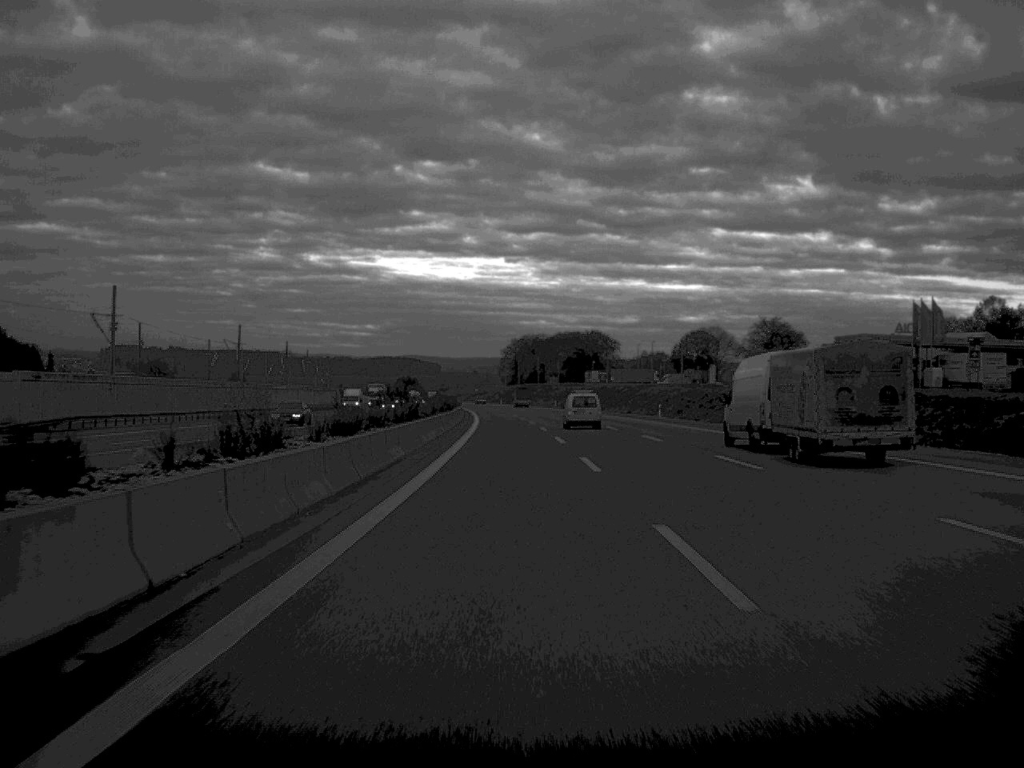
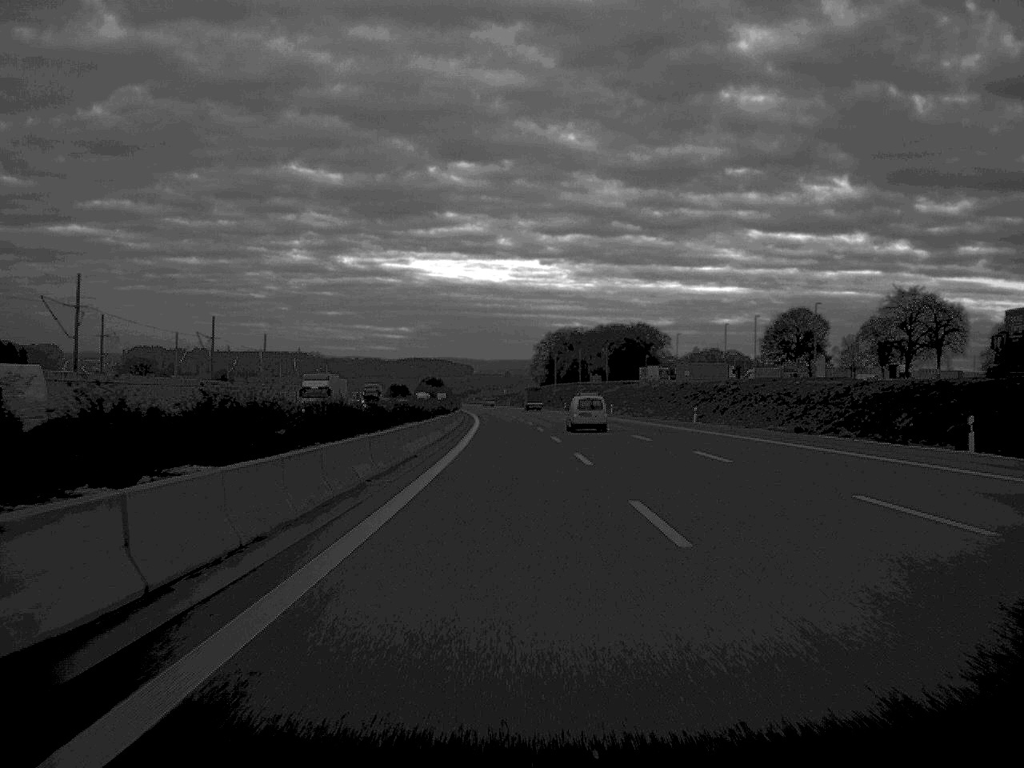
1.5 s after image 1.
(-0.9, +66.5) m; -2°
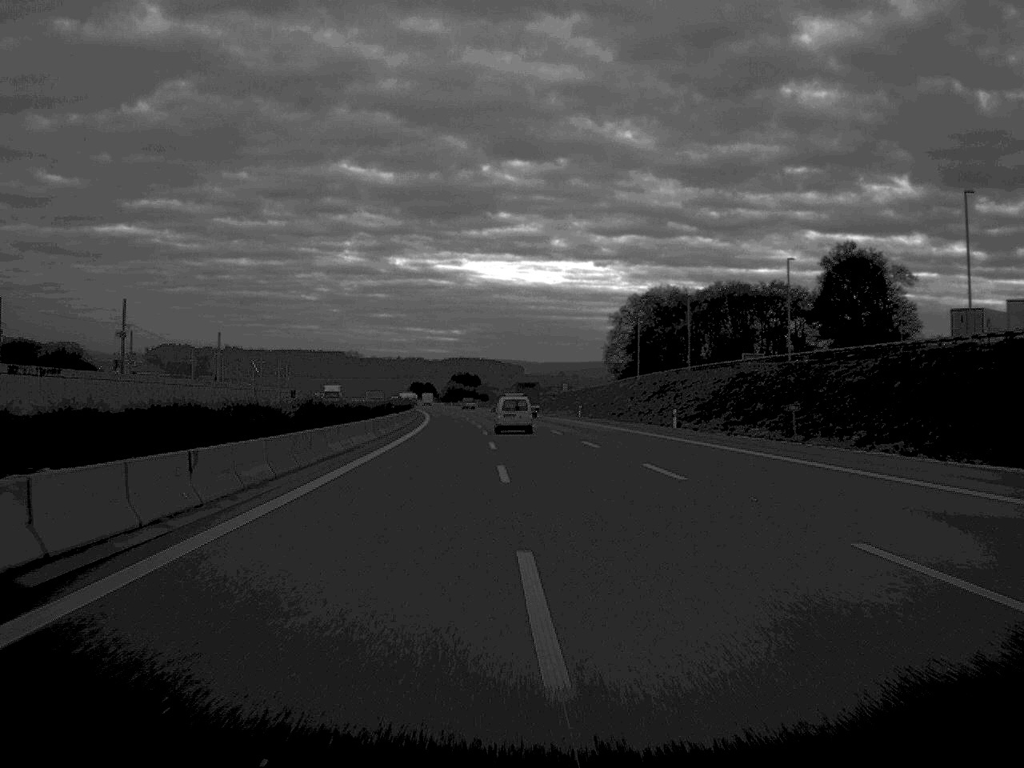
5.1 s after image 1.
(-4.0, +166.2) m; -2°
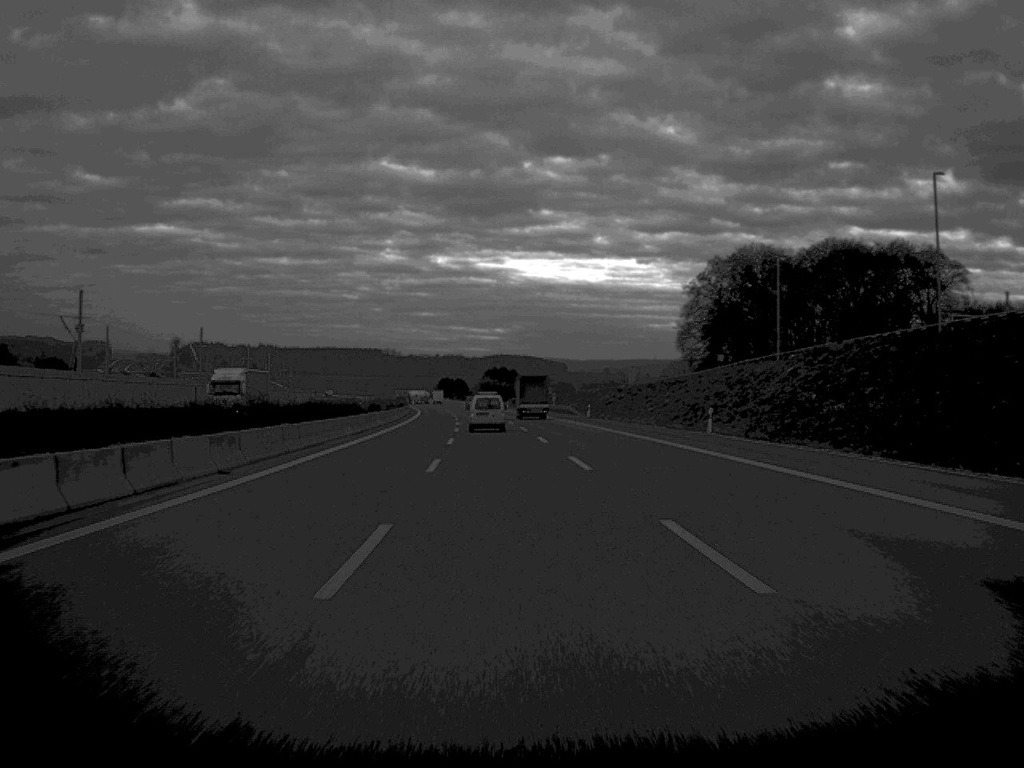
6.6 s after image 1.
(-0.9, +68.0) m; -2°
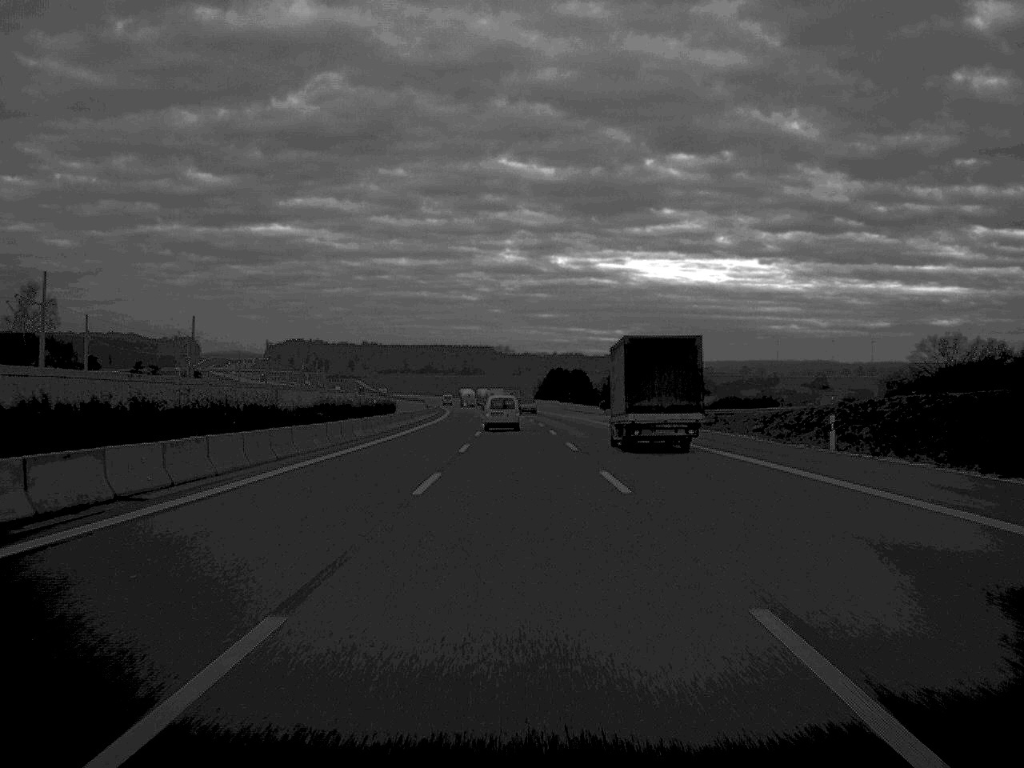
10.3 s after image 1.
(-8.5, +166.2) m; -5°
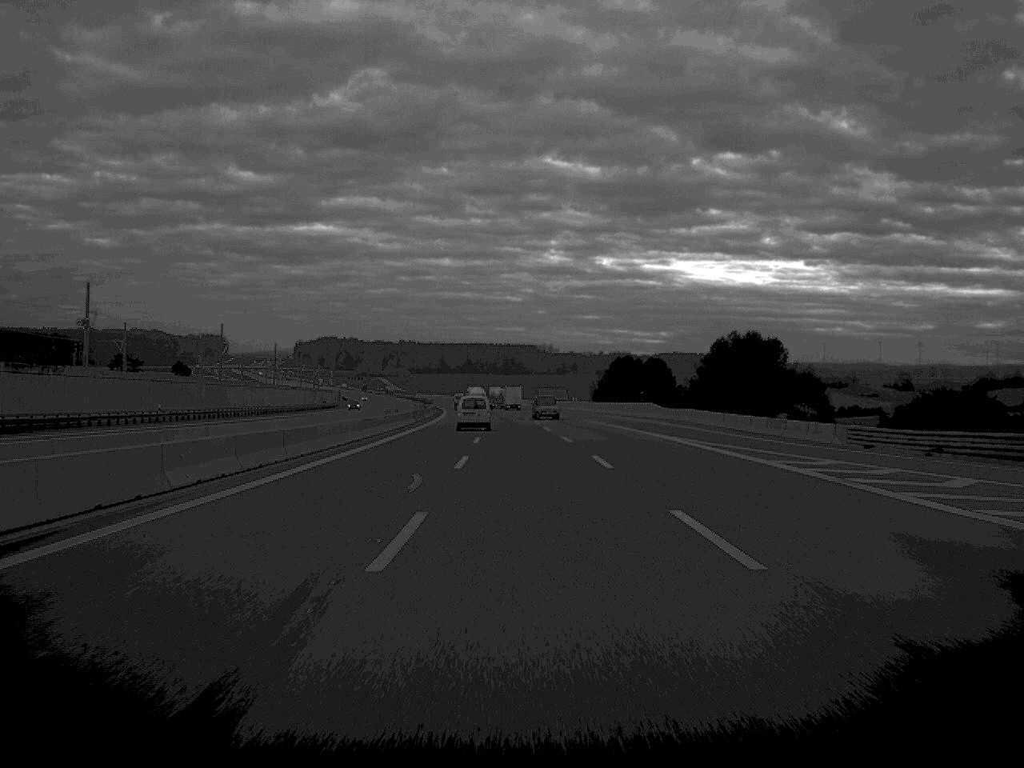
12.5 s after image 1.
(-1.9, +98.3) m; -2°
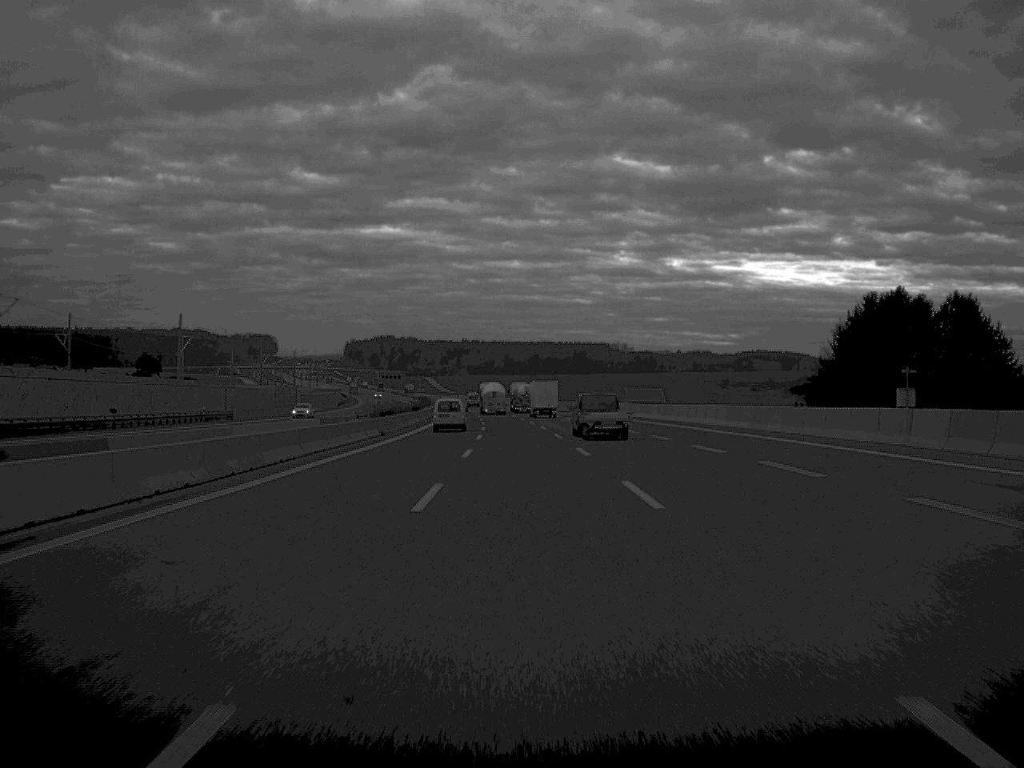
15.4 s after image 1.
(-3.5, +134.6) m; -3°
